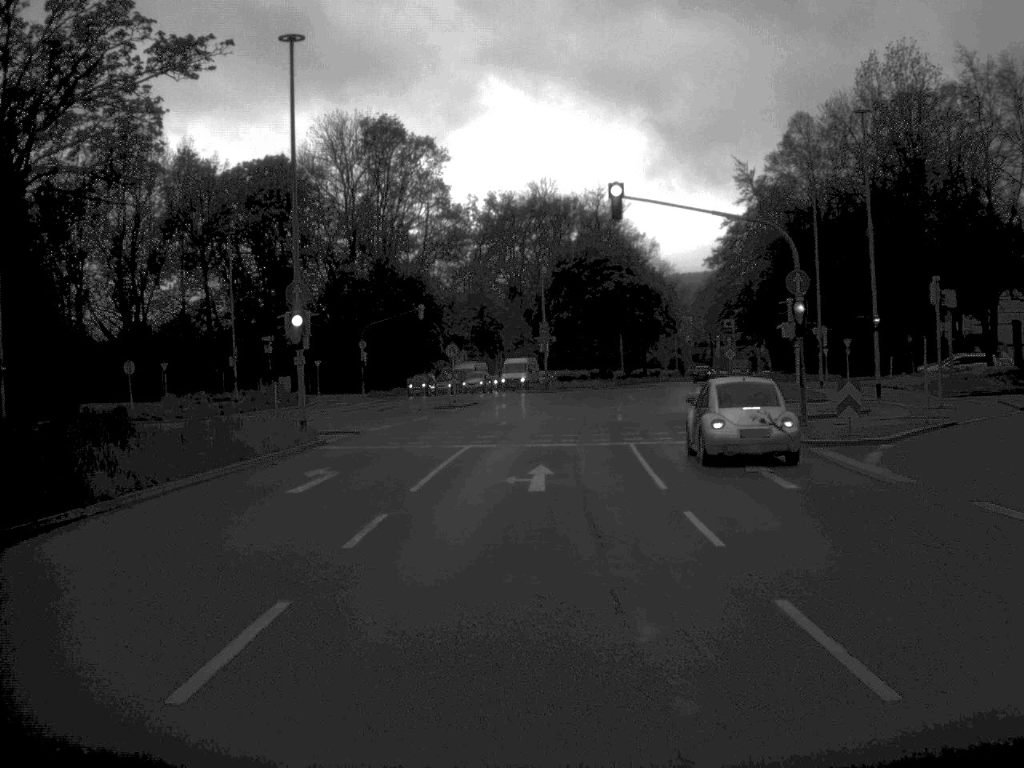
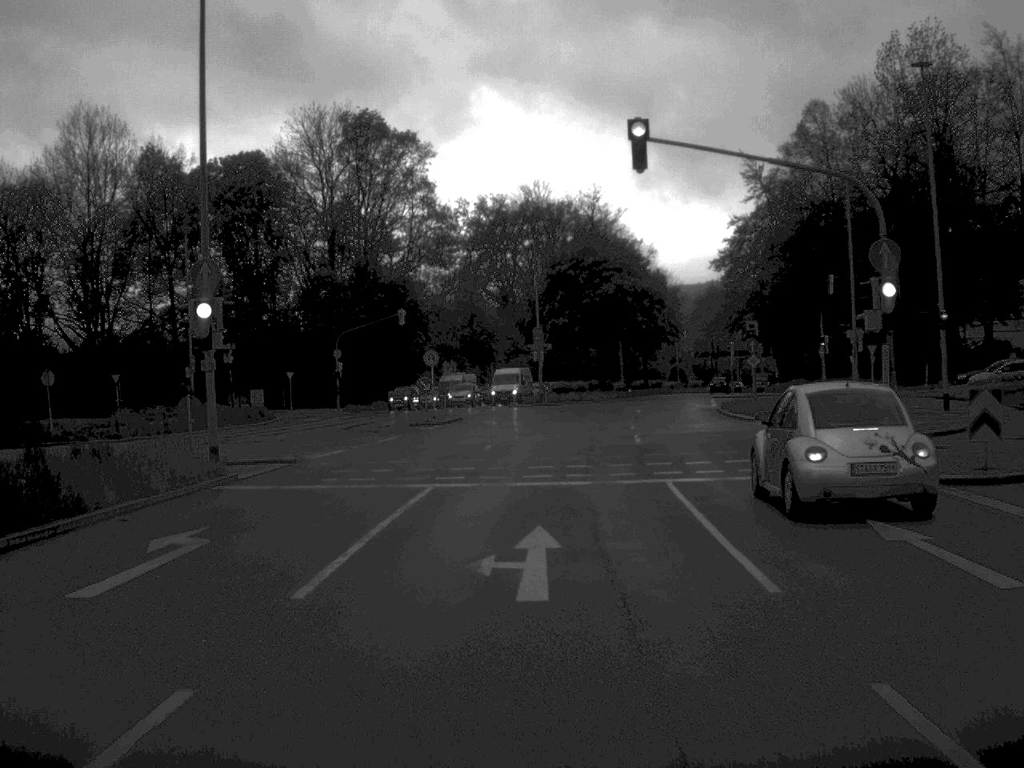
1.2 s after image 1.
(0.0, +8.6) m; 0°
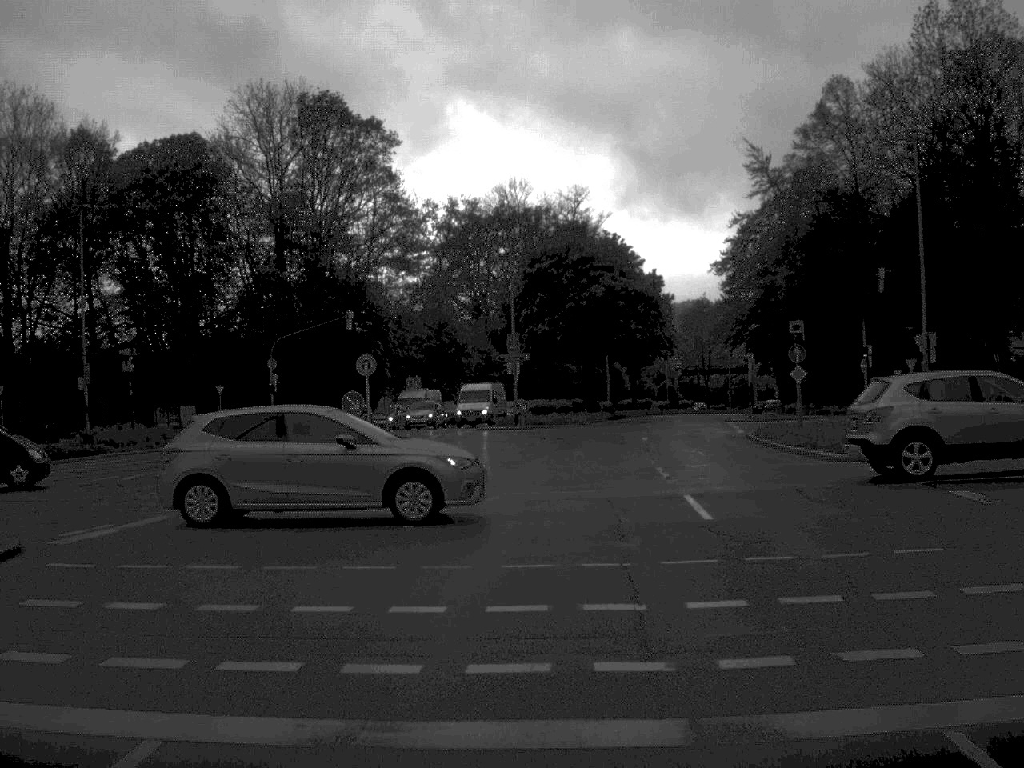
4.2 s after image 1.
(+0.1, +13.7) m; +1°
